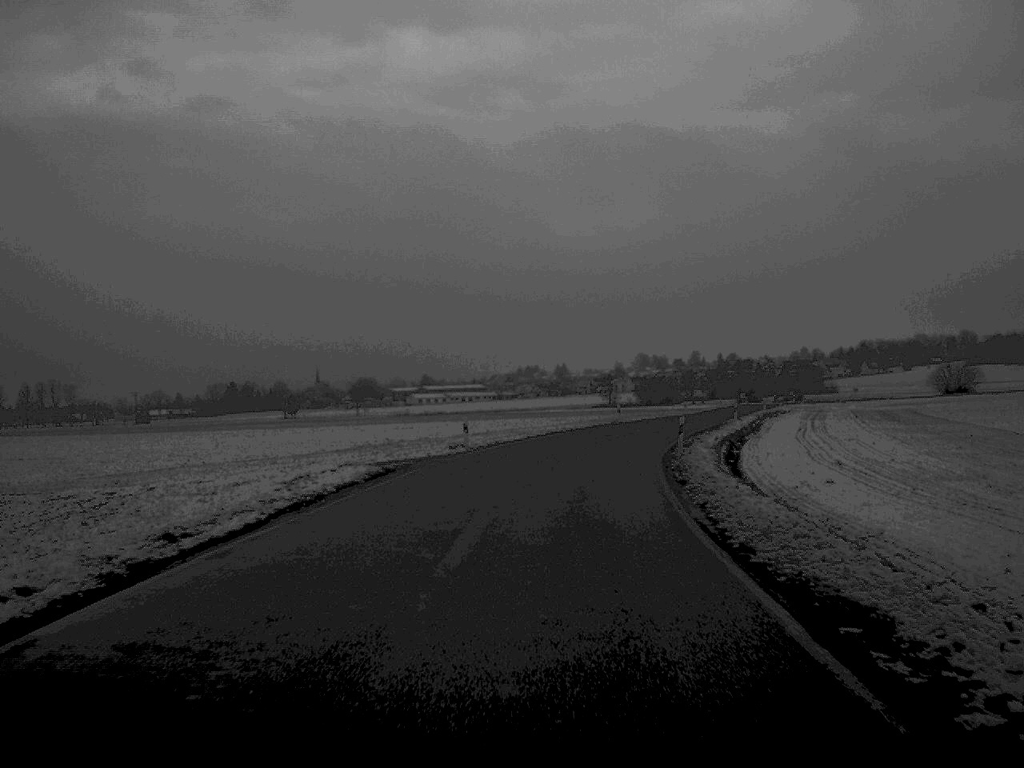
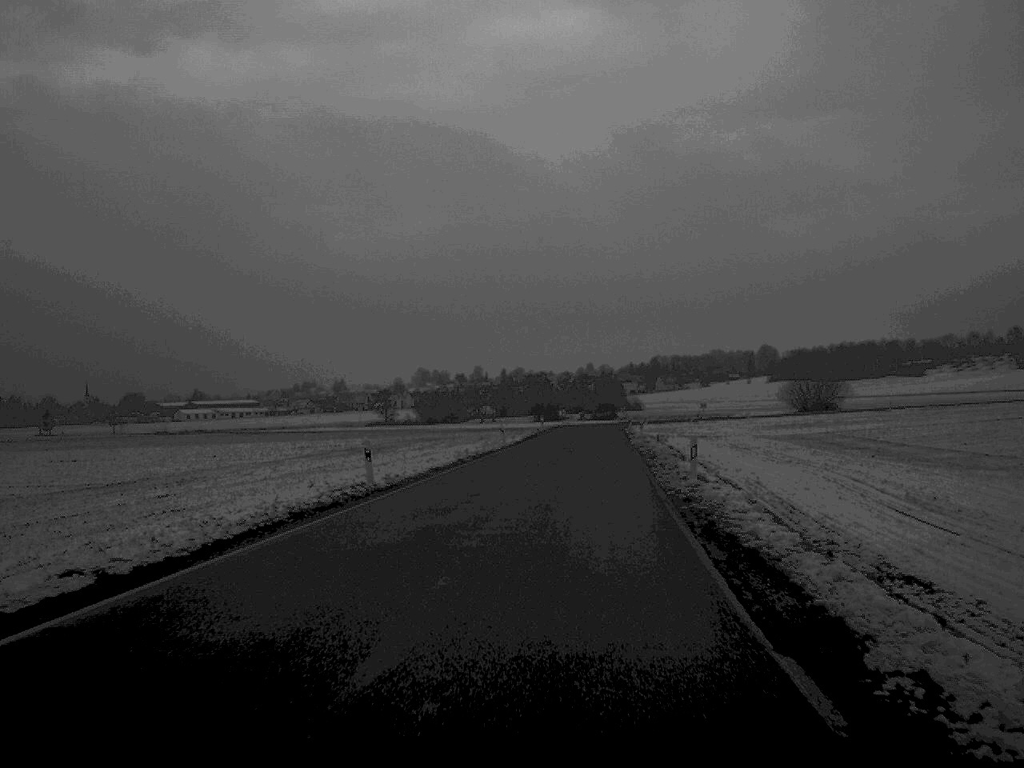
(+3.8, +43.8) m; +10°
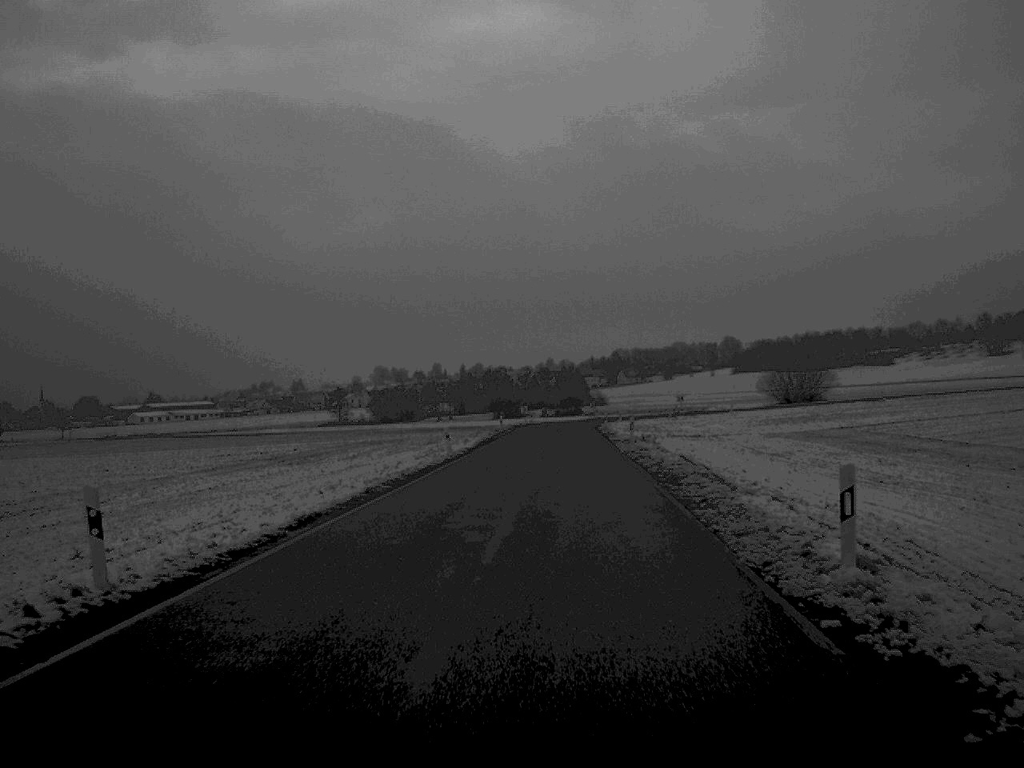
(+0.2, +14.2) m; +2°
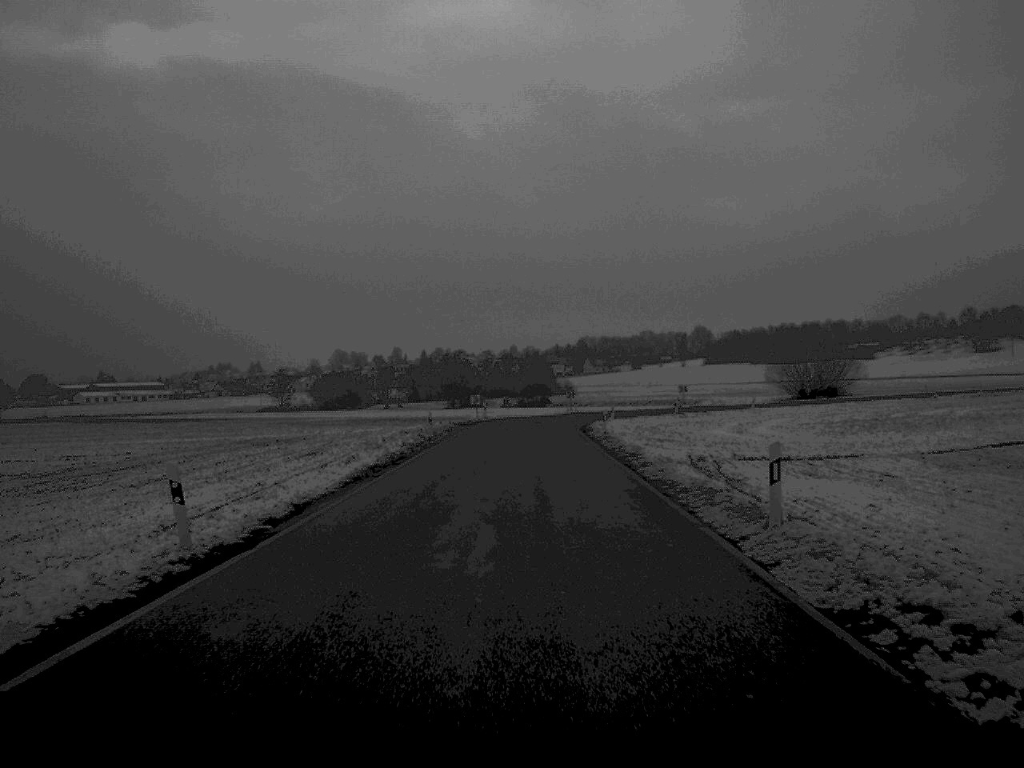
(+0.6, +30.6) m; +2°
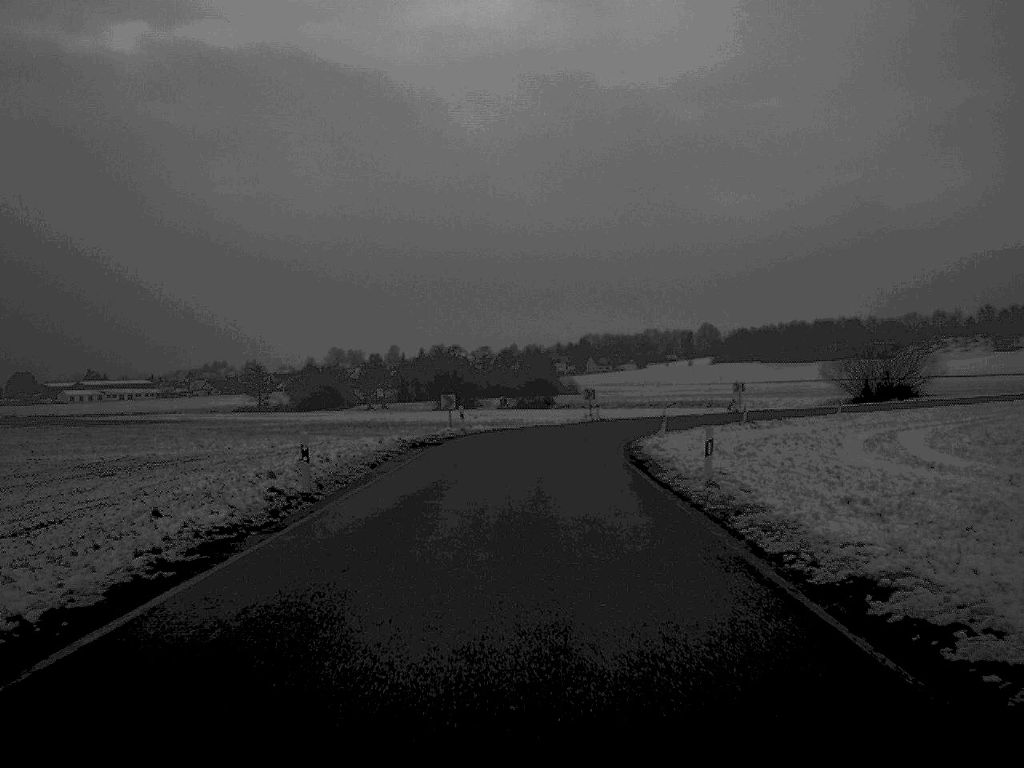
(0.0, +26.0) m; 0°
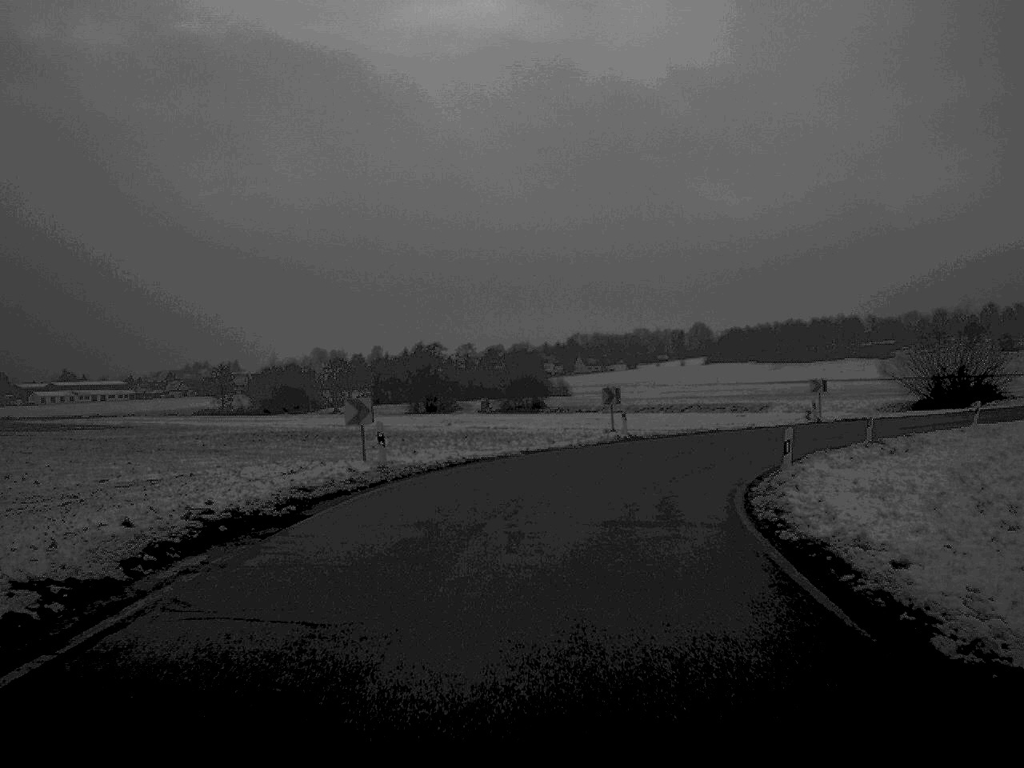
(+0.1, +22.8) m; +1°
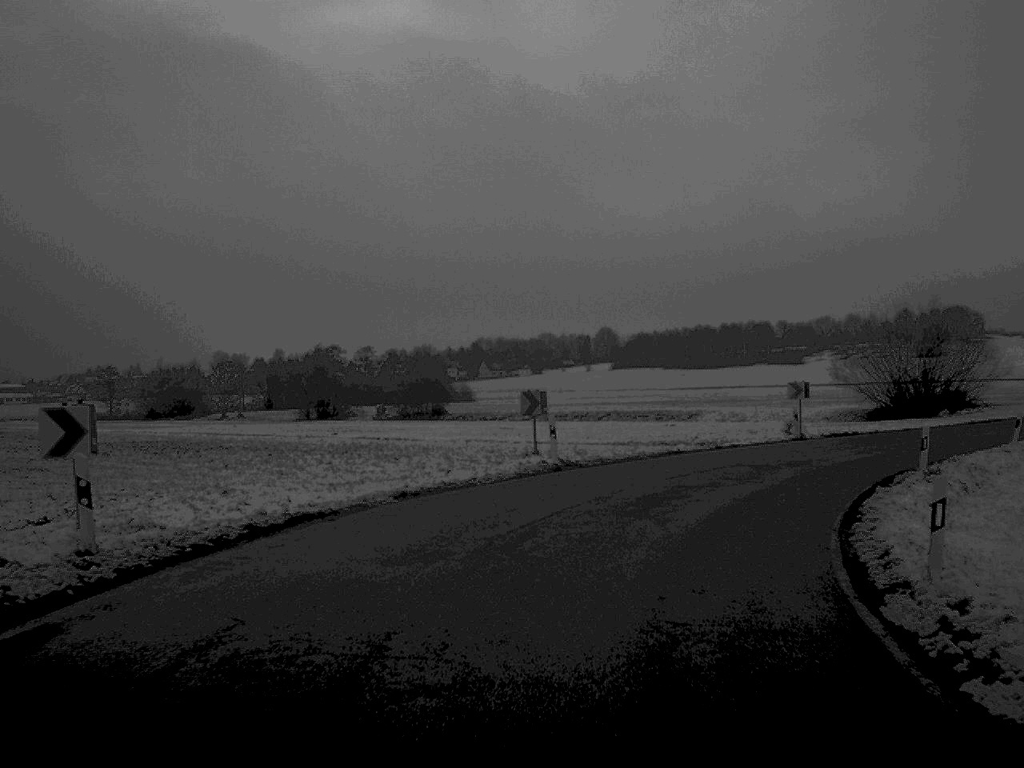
(+0.4, +12.0) m; +5°
